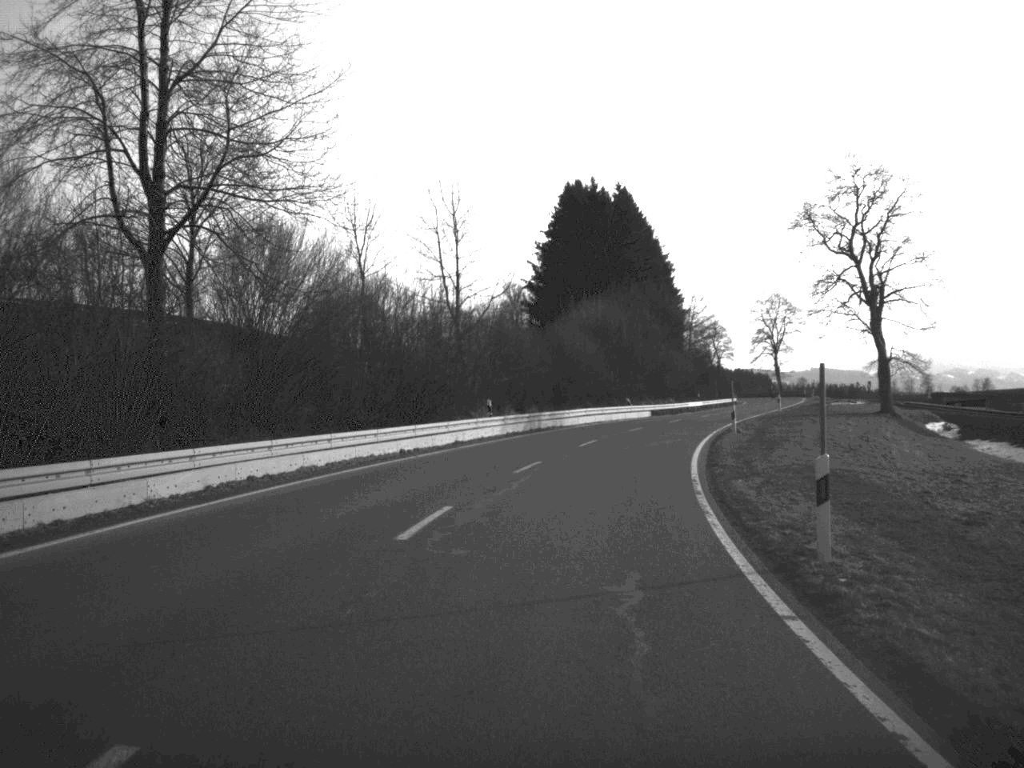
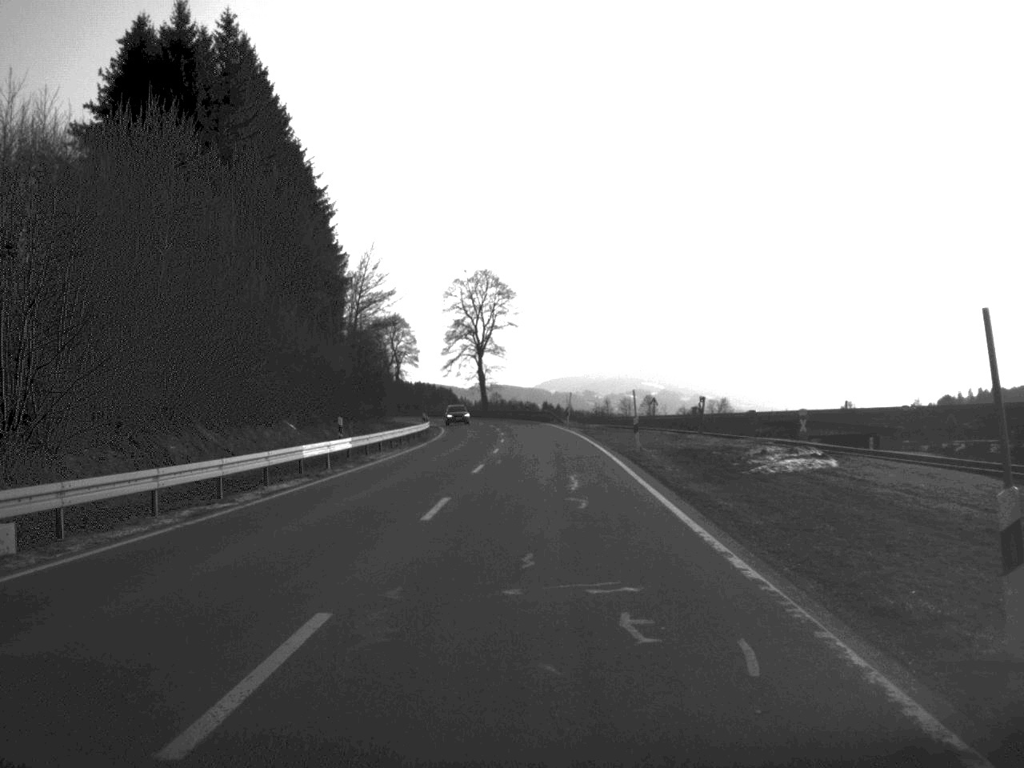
(+9.8, +66.0) m; +14°
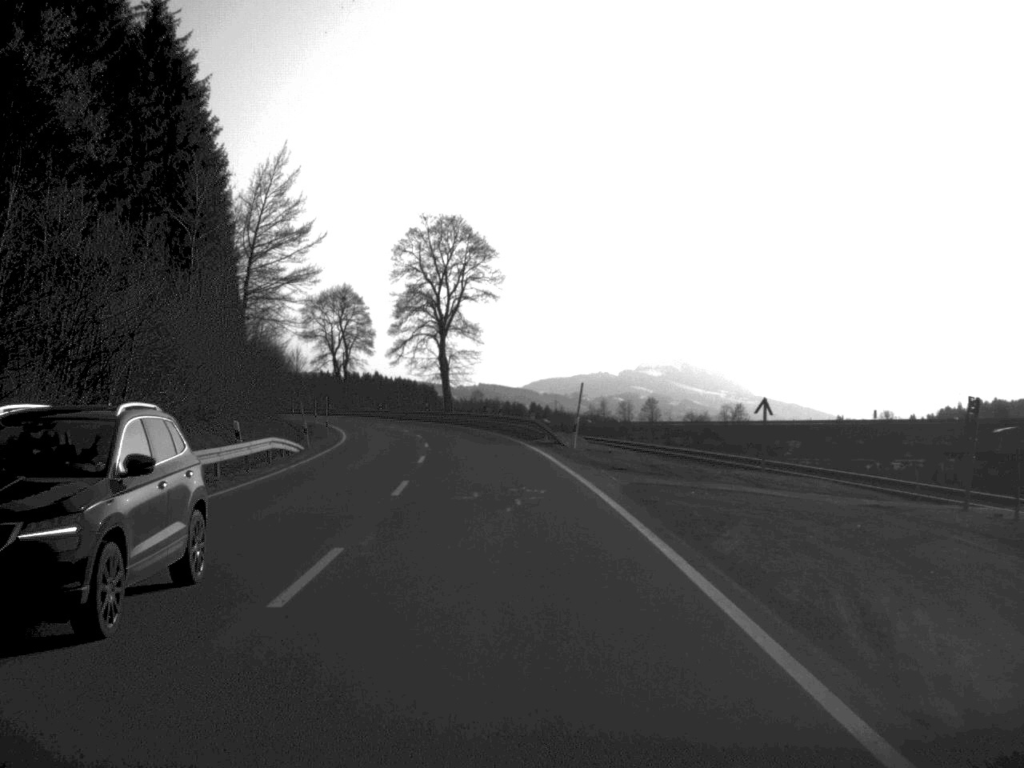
(+0.7, +43.3) m; 0°
